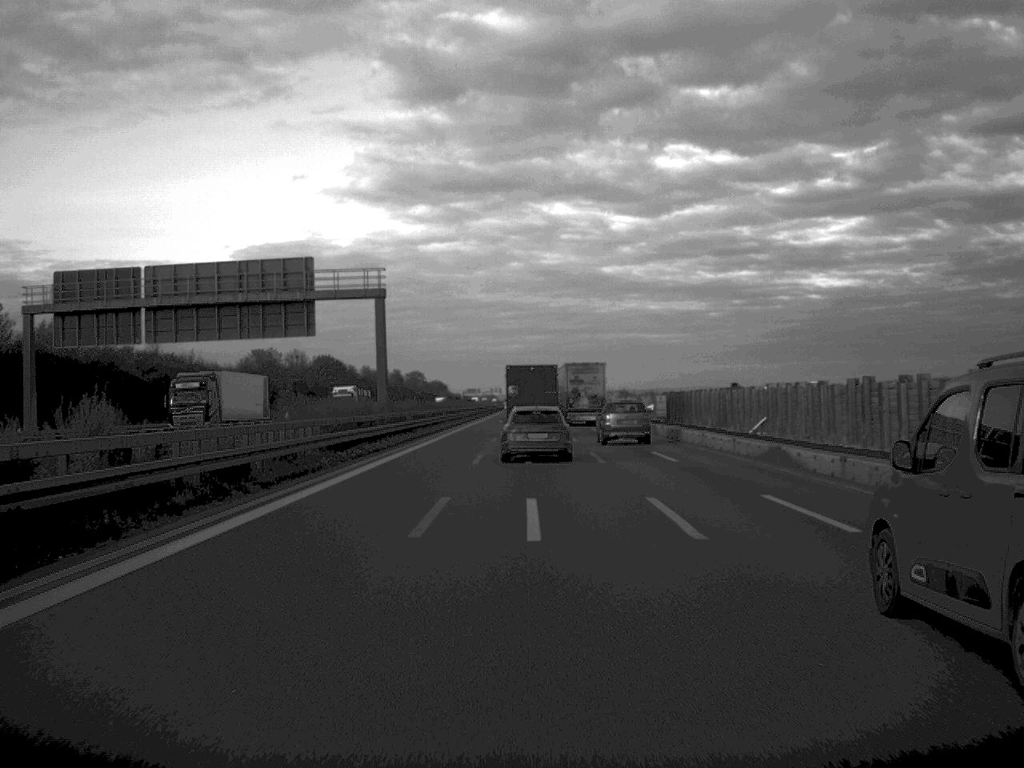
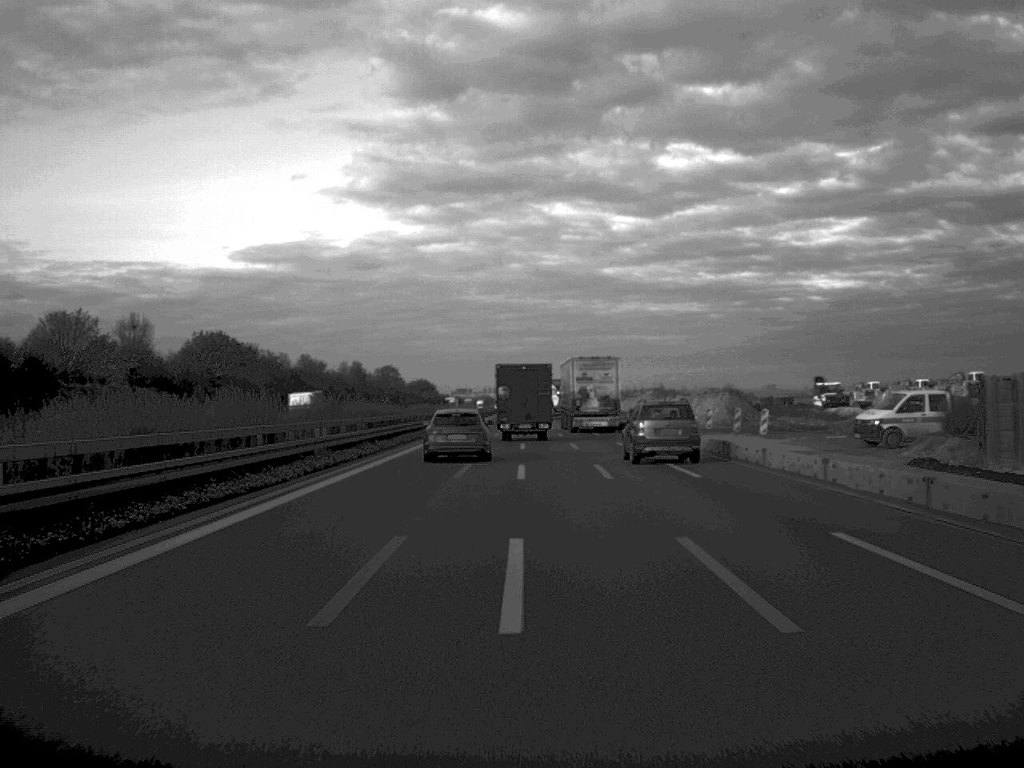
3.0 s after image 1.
(0.0, +77.3) m; 0°
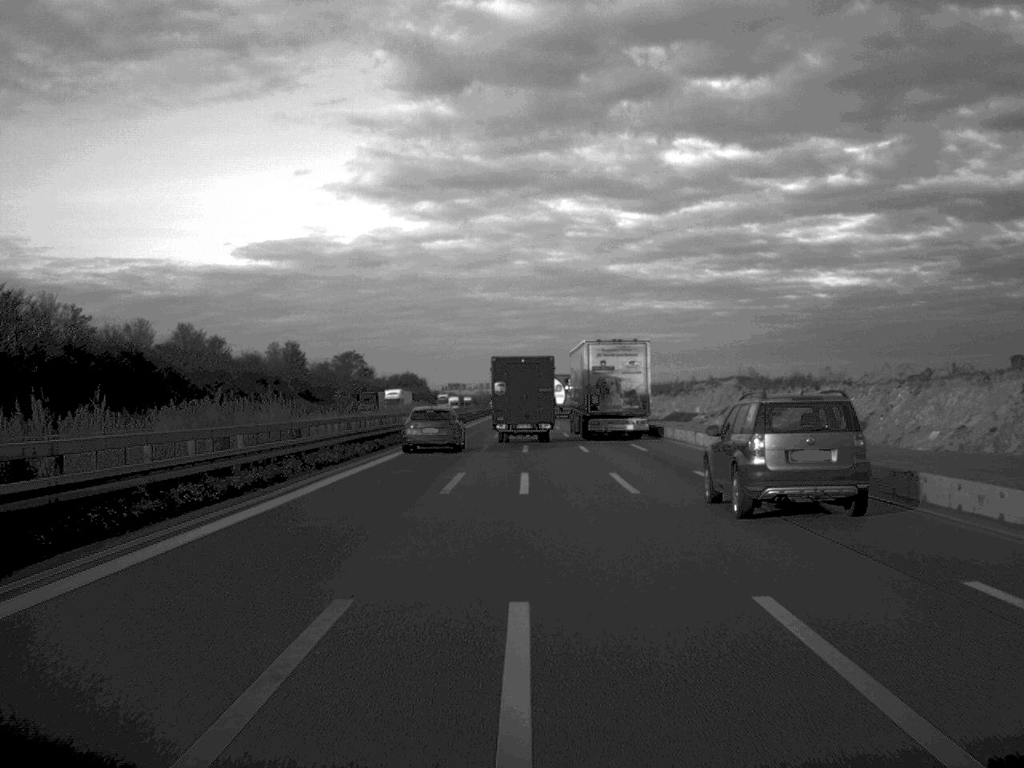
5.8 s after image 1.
(-0.1, +76.9) m; 0°
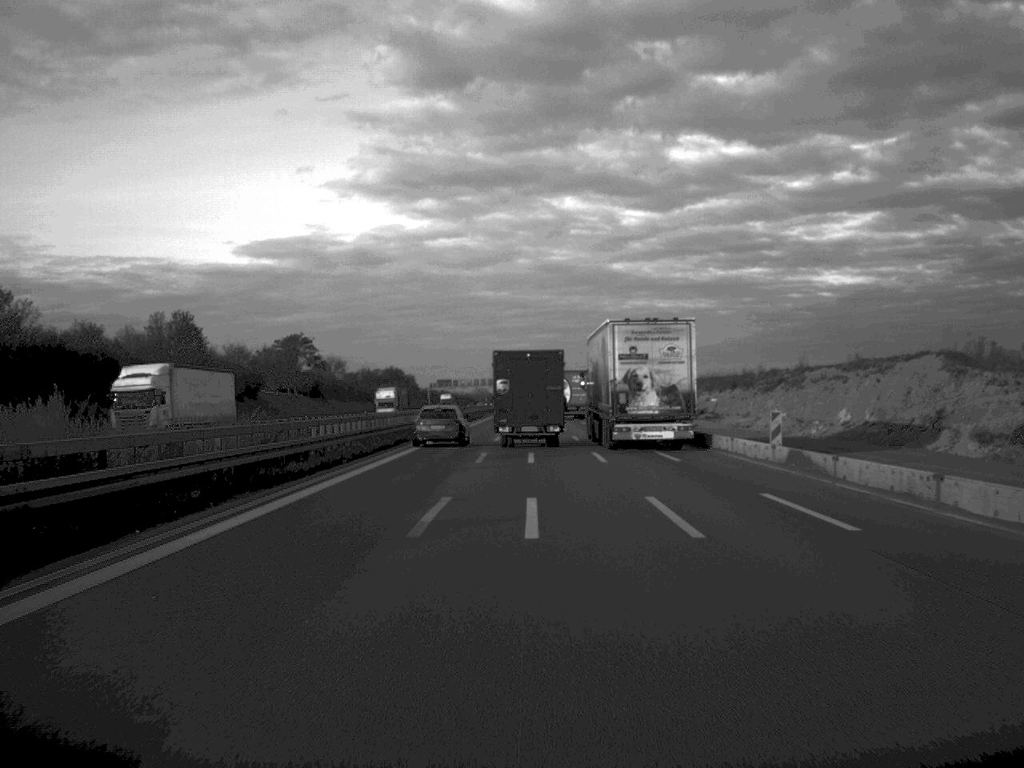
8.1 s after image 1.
(-0.1, +61.4) m; 0°
